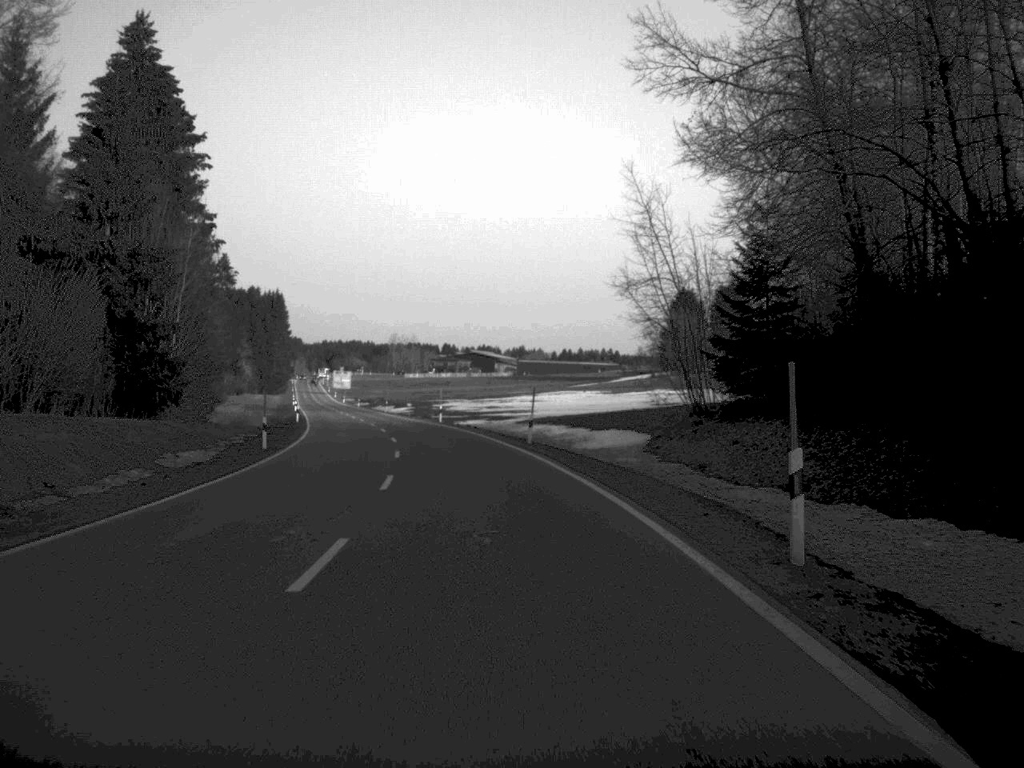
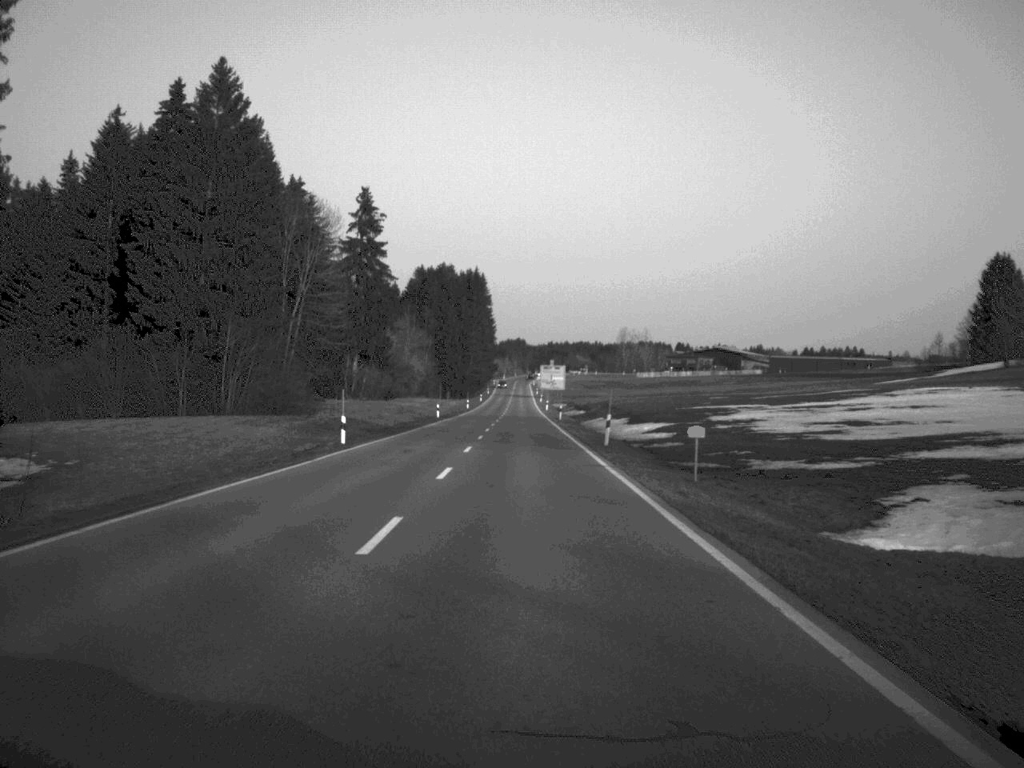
(-8.3, +80.2) m; -10°
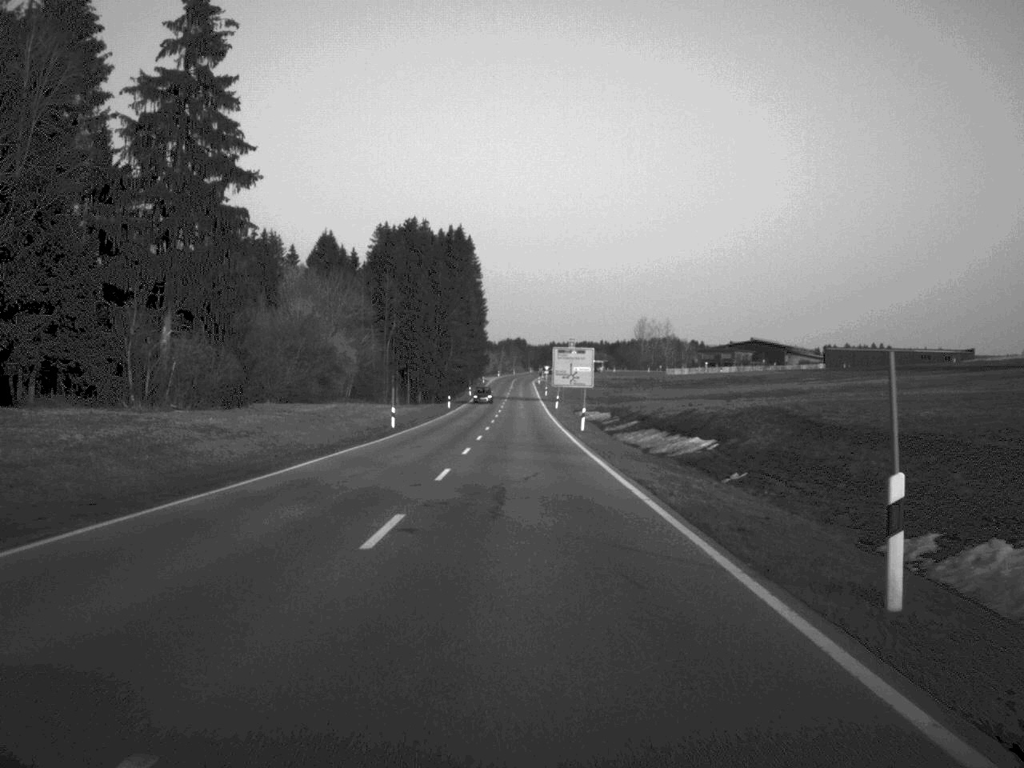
(-0.1, +82.6) m; 0°
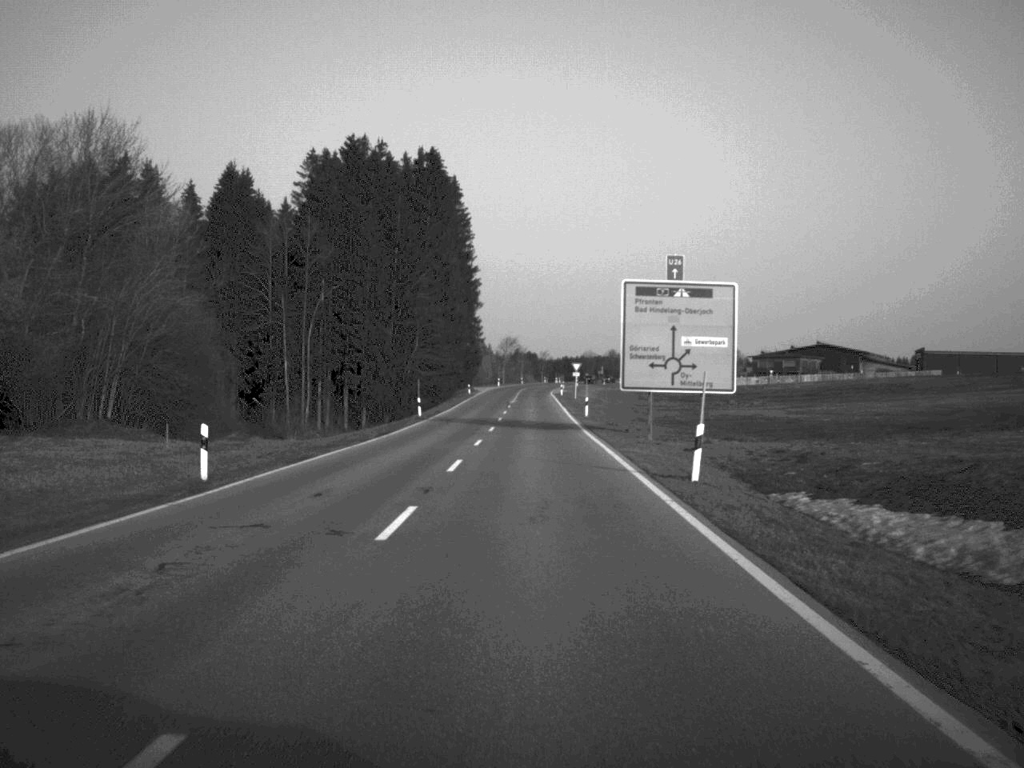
(-0.2, +81.6) m; 0°
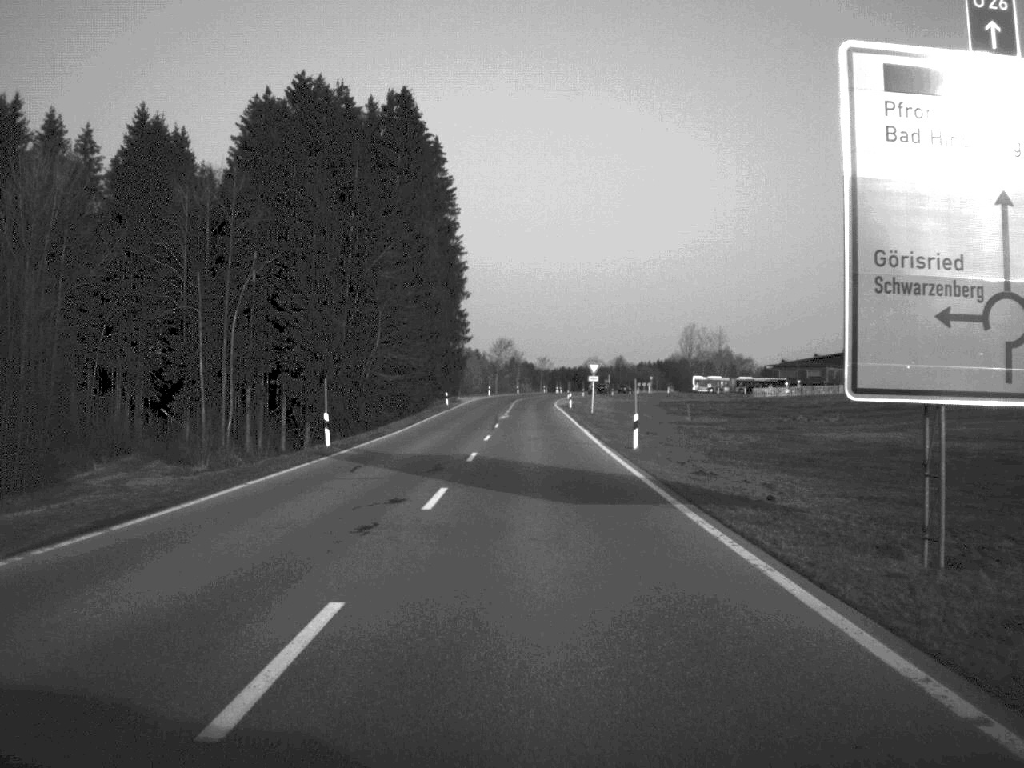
(0.0, +31.2) m; 0°
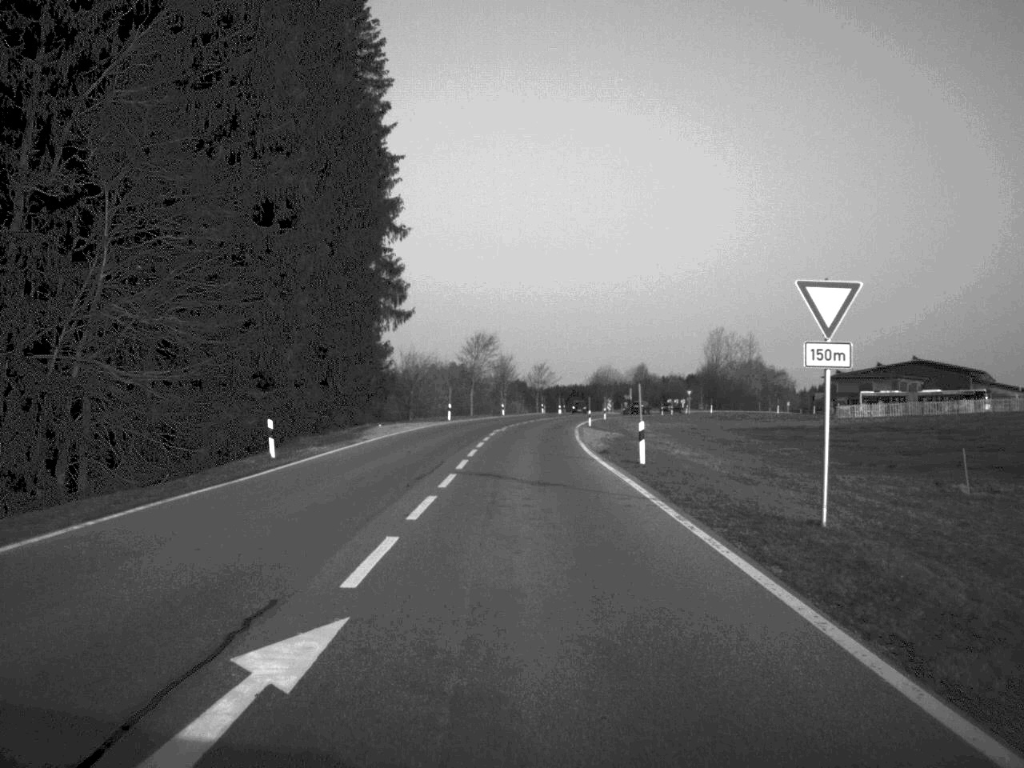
(+0.4, +61.8) m; 0°
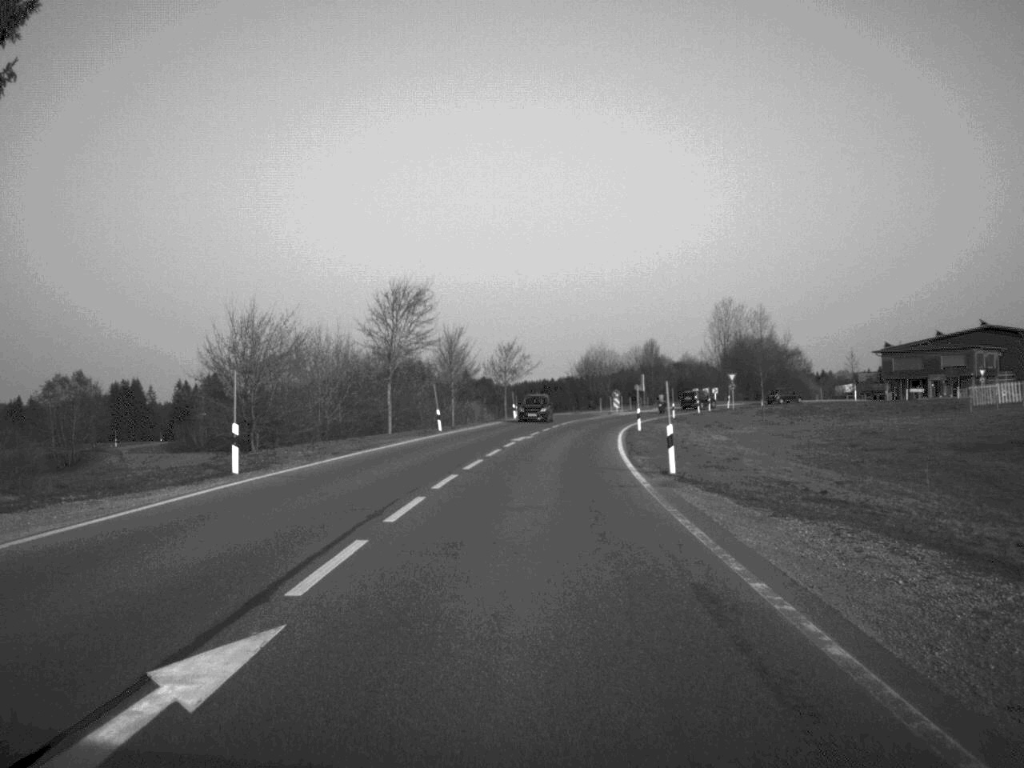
(+0.5, +54.1) m; +2°
